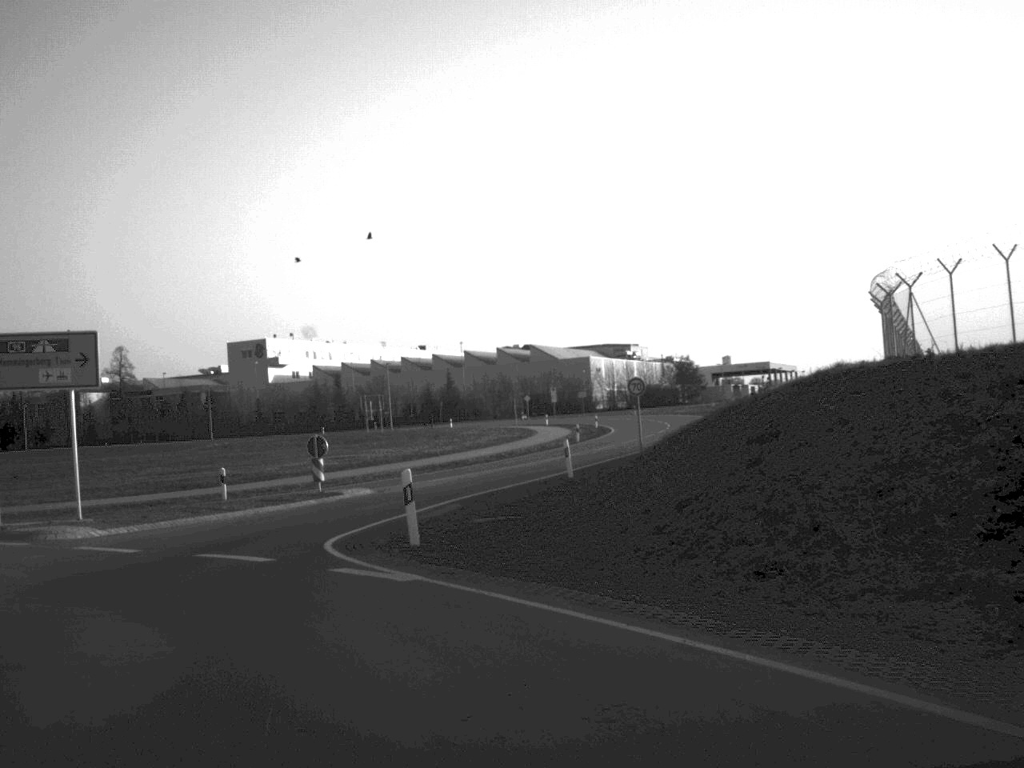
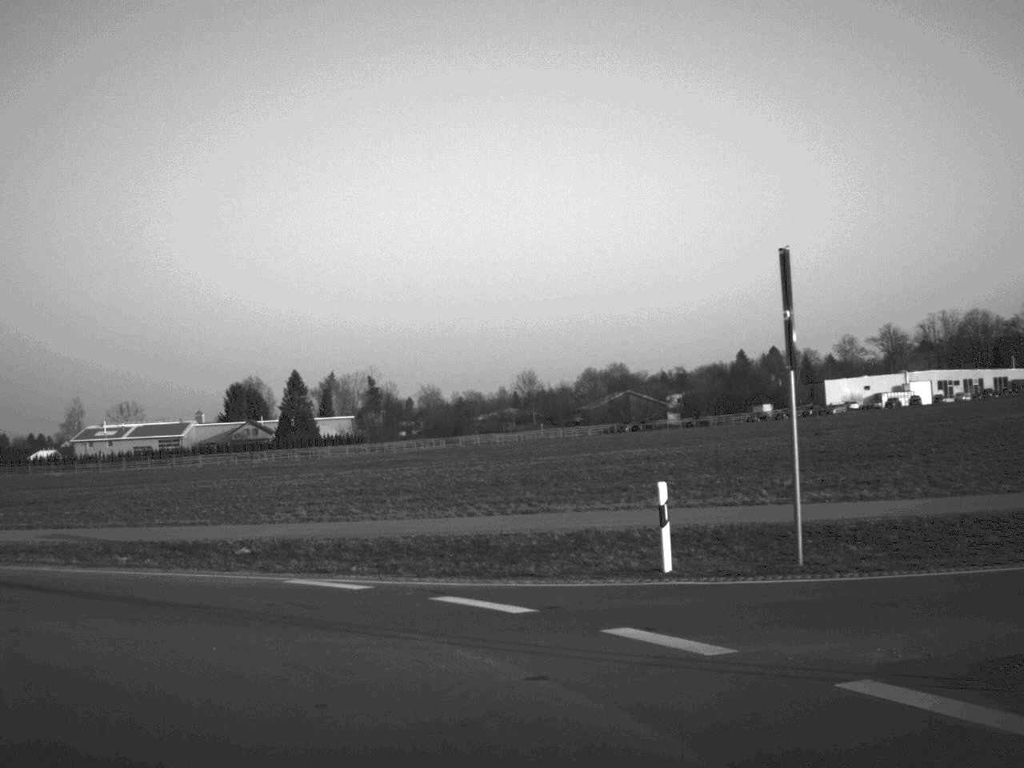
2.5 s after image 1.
(-8.2, +16.3) m; -54°
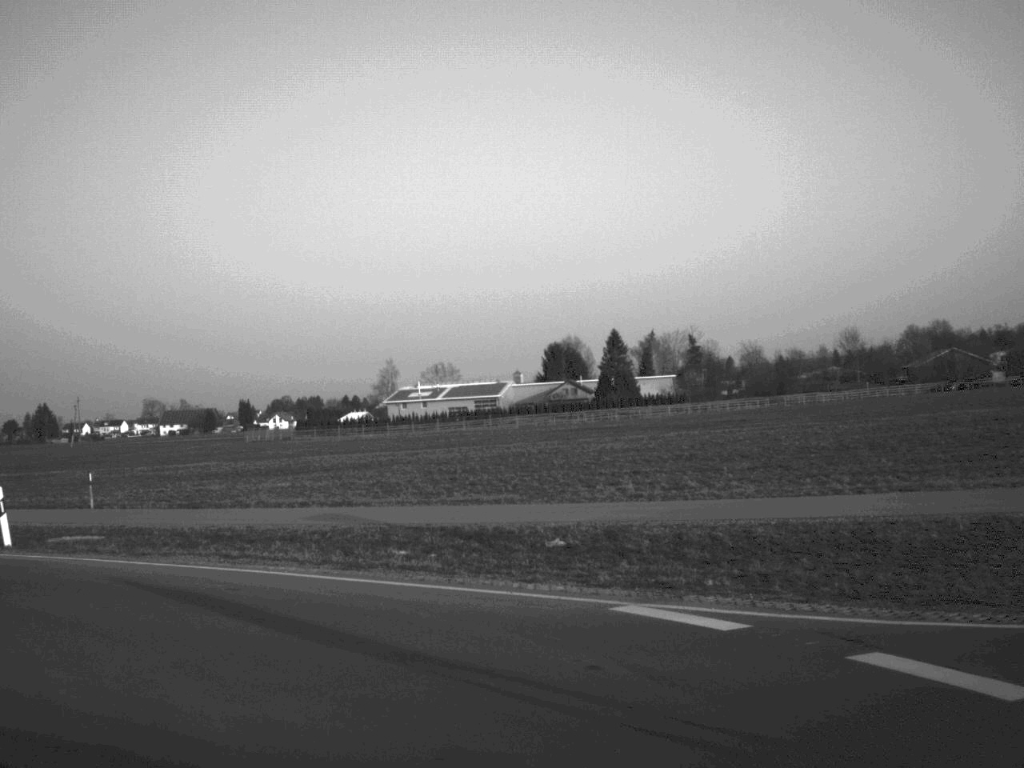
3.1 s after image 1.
(-0.6, +4.8) m; -14°
